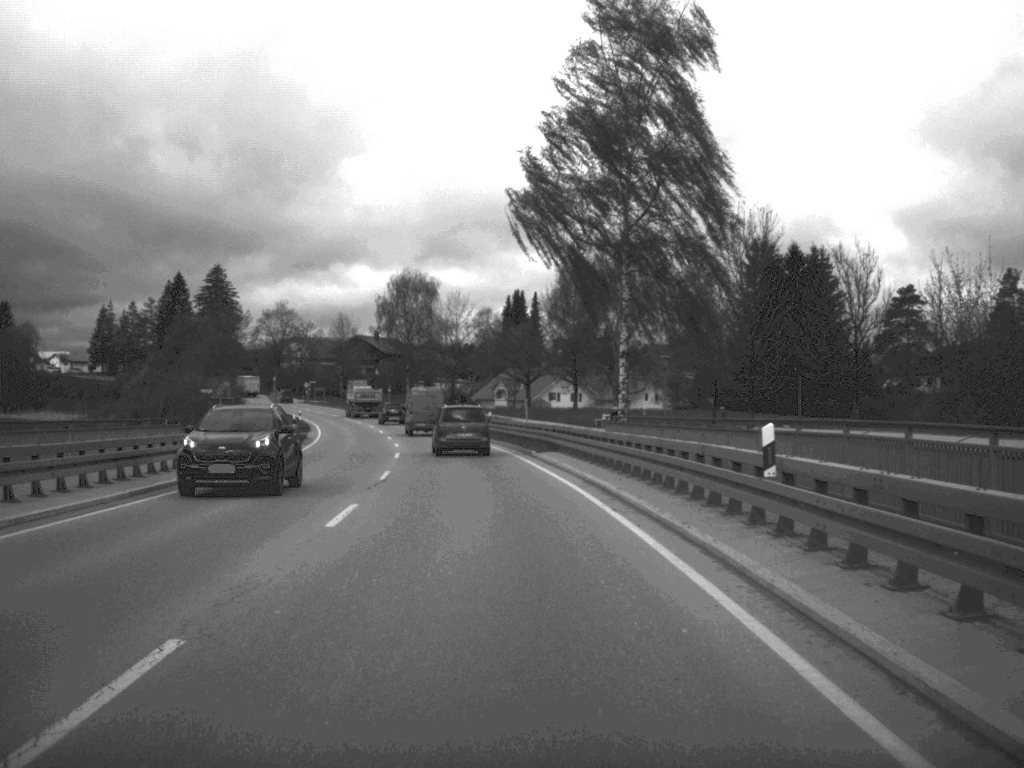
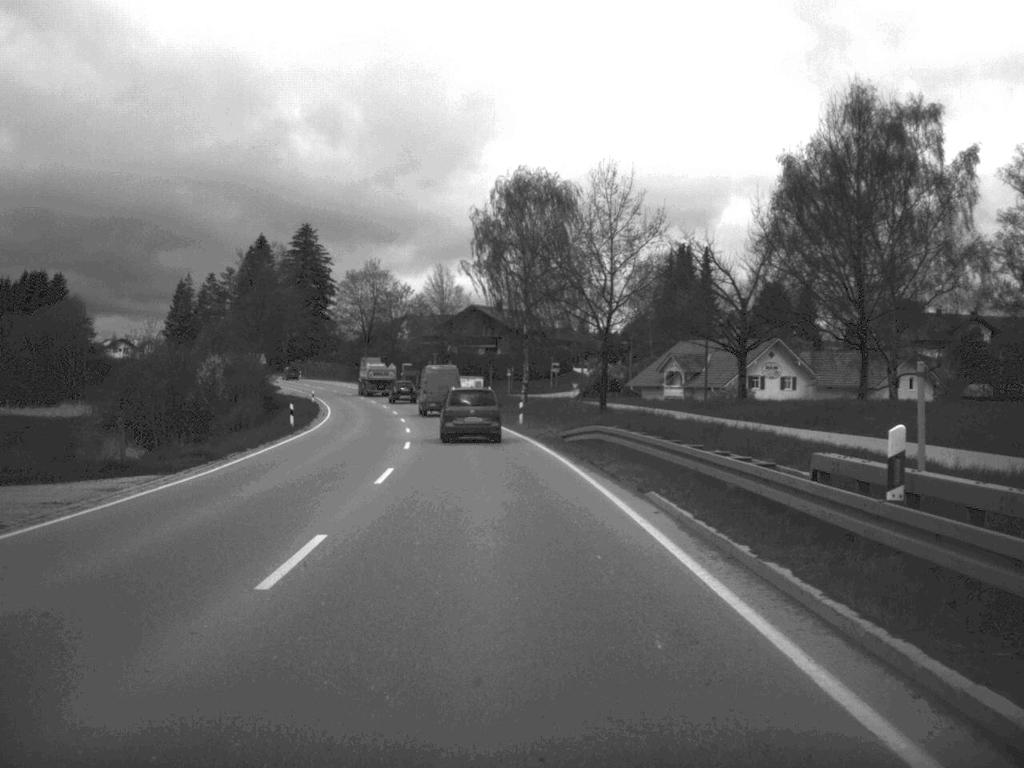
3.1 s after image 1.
(-3.3, +53.0) m; -6°
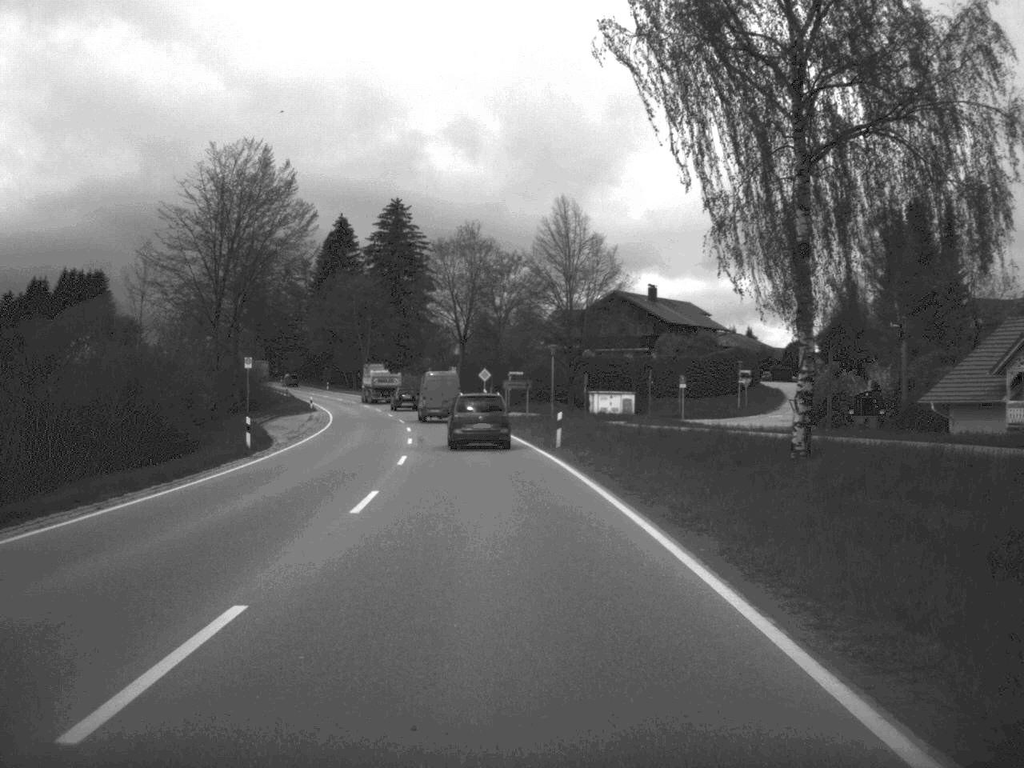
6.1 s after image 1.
(-2.8, +52.1) m; -6°
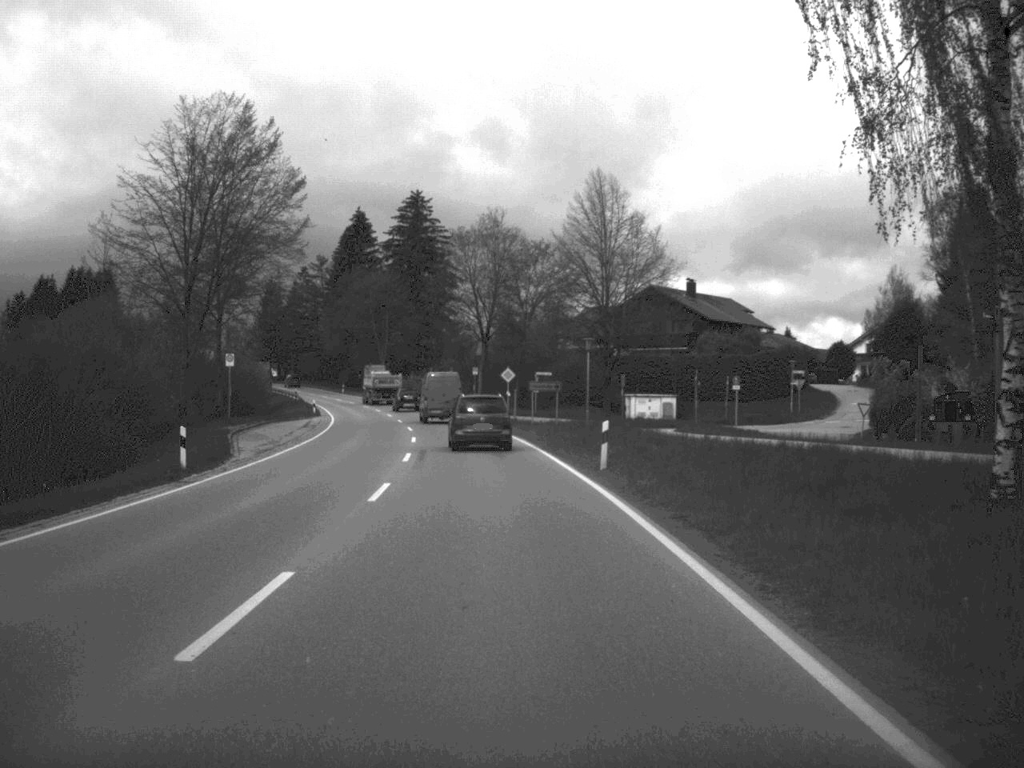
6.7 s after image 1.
(-0.1, +9.8) m; -1°
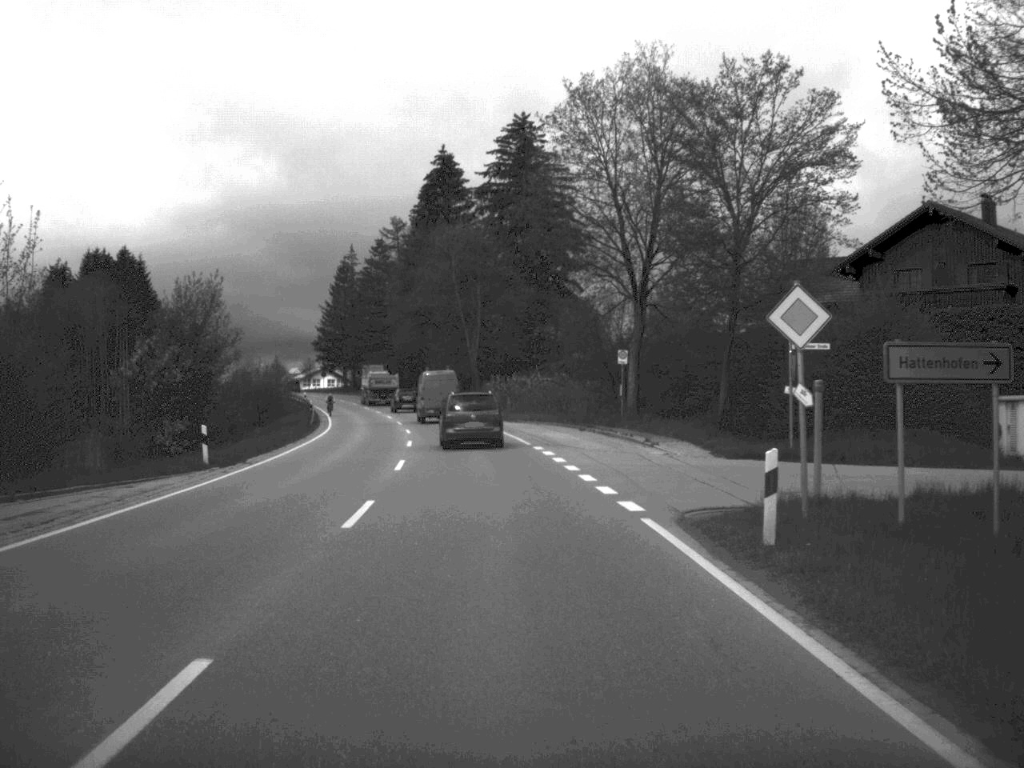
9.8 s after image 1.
(-2.7, +51.2) m; -6°
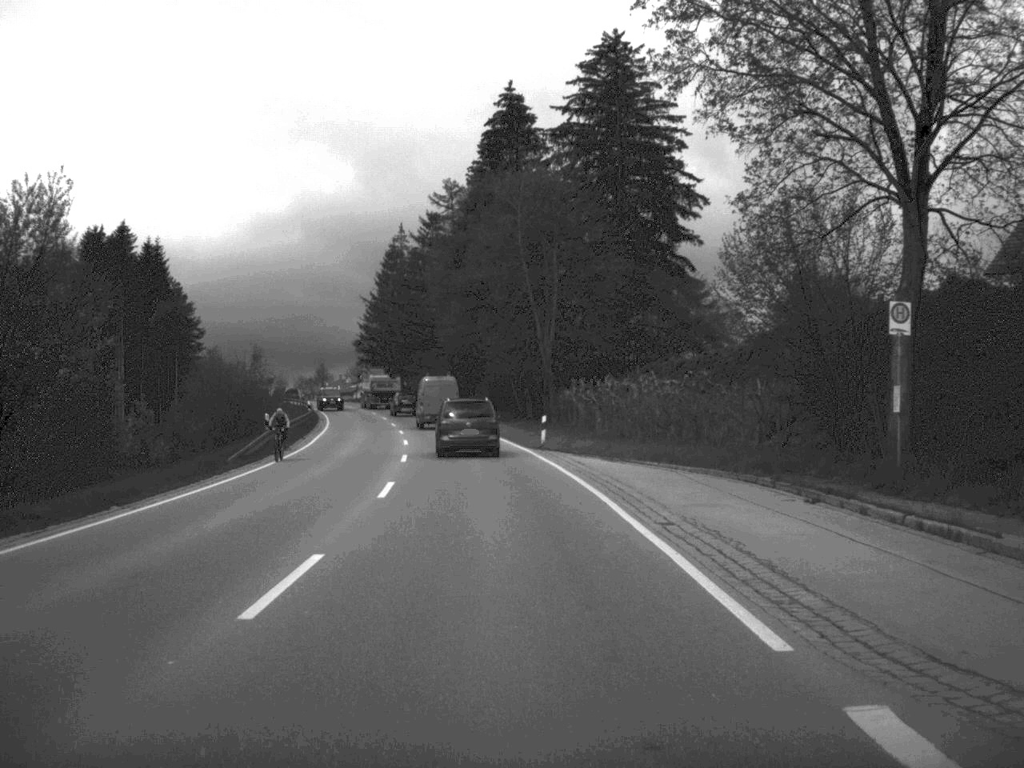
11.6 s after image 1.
(-0.9, +29.9) m; -3°
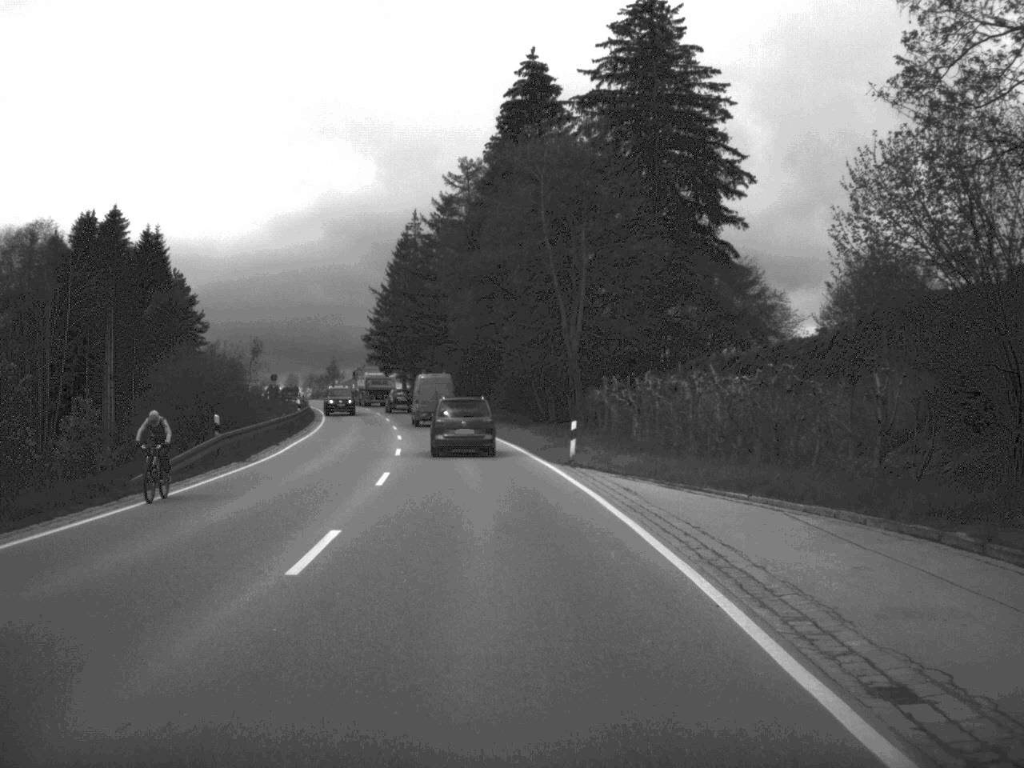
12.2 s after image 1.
(-0.1, +9.6) m; -1°
